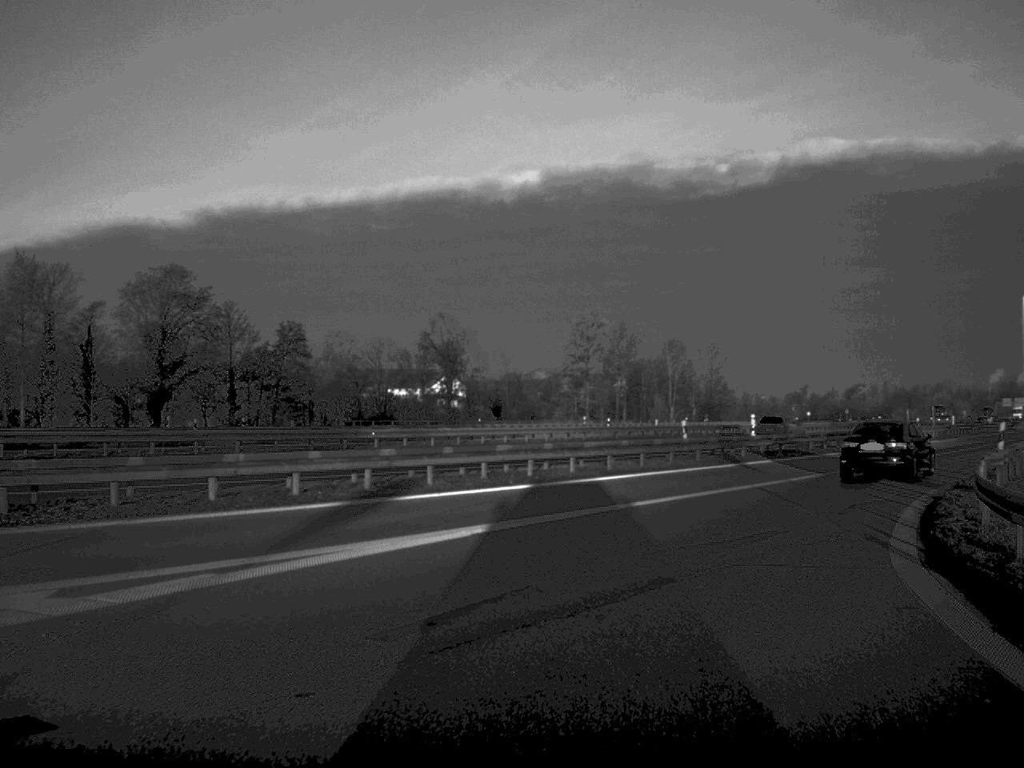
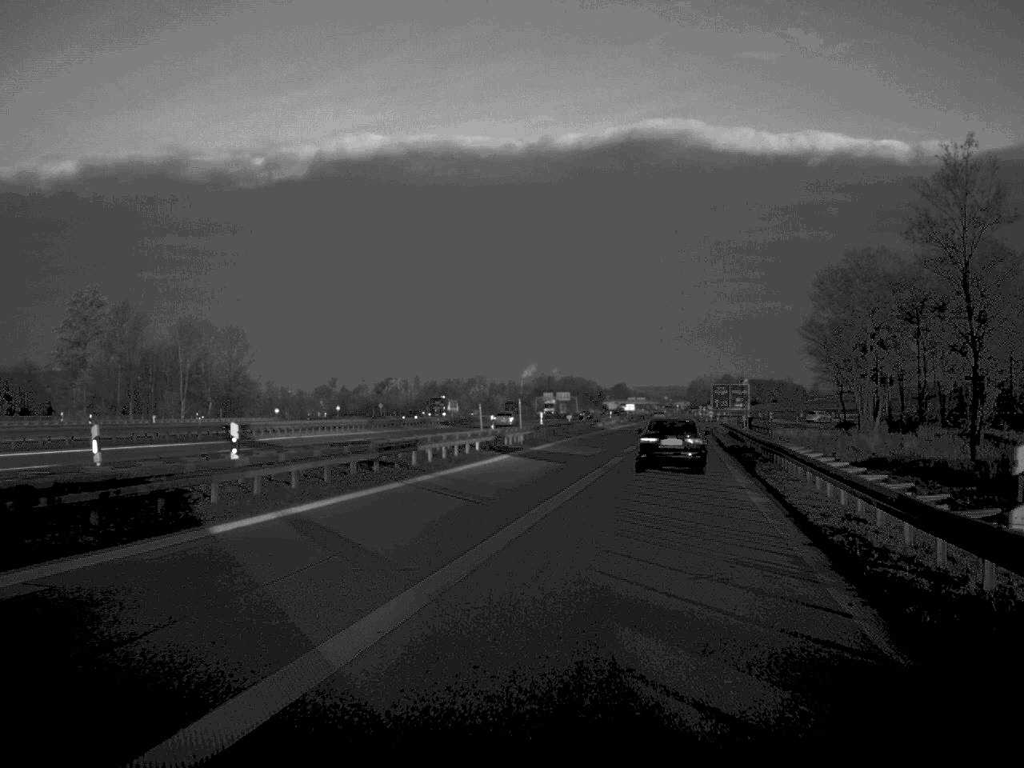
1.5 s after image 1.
(+4.0, +20.8) m; +21°
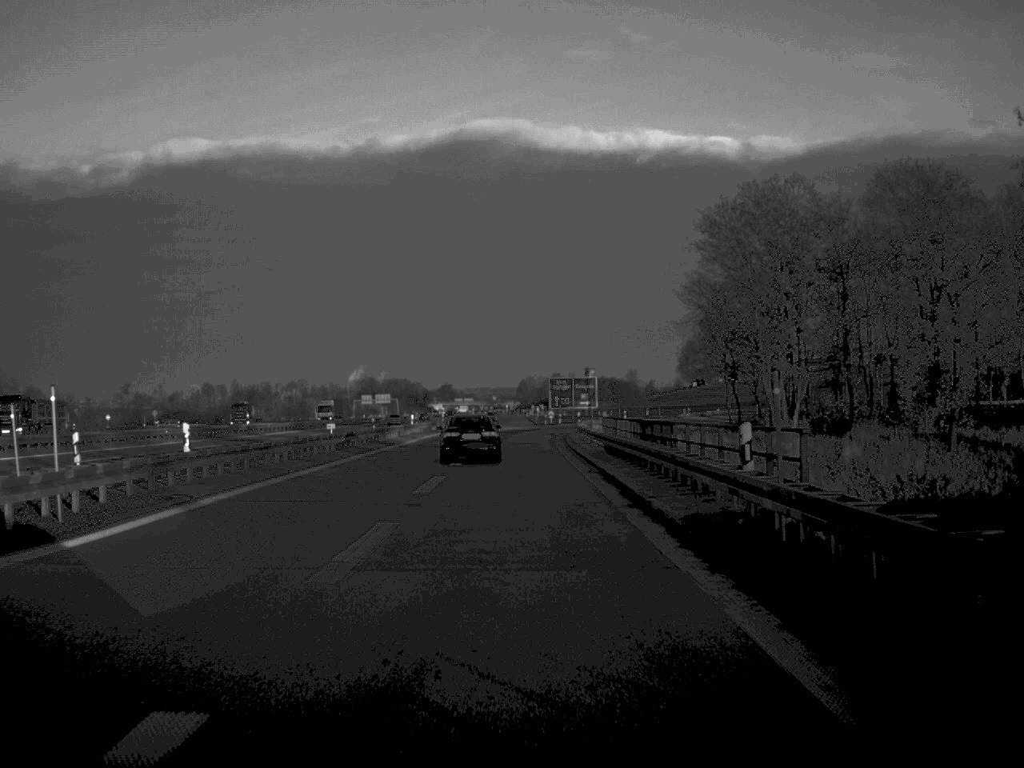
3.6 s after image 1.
(+3.4, +34.4) m; +7°
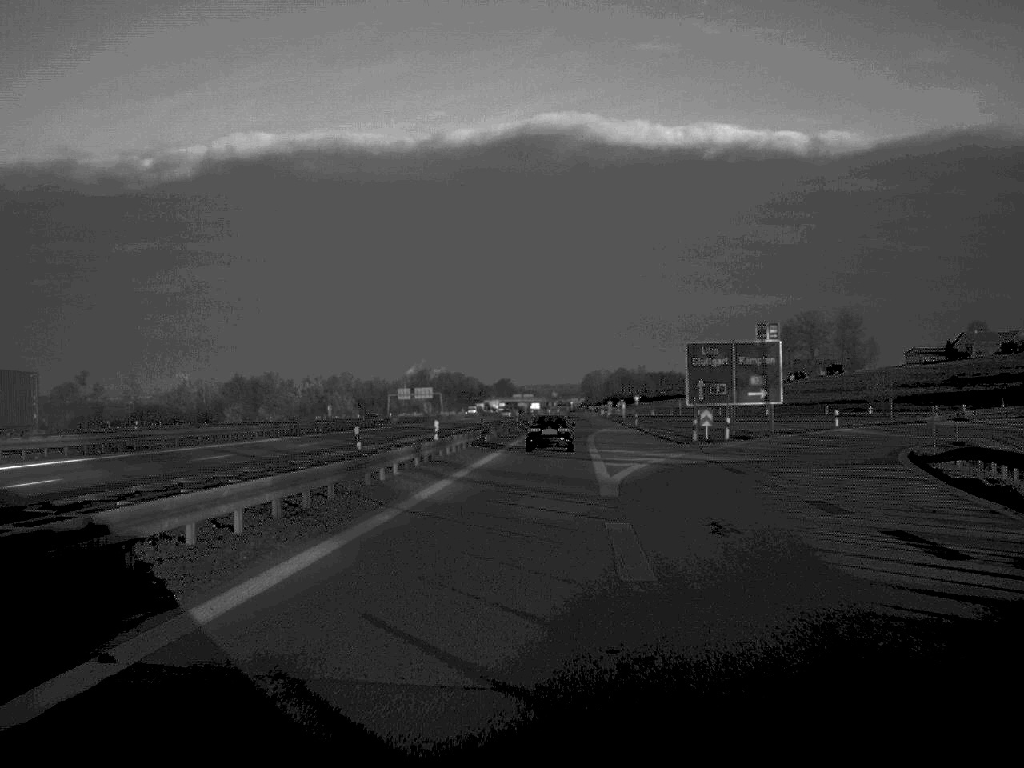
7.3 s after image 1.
(-2.8, +71.9) m; -3°
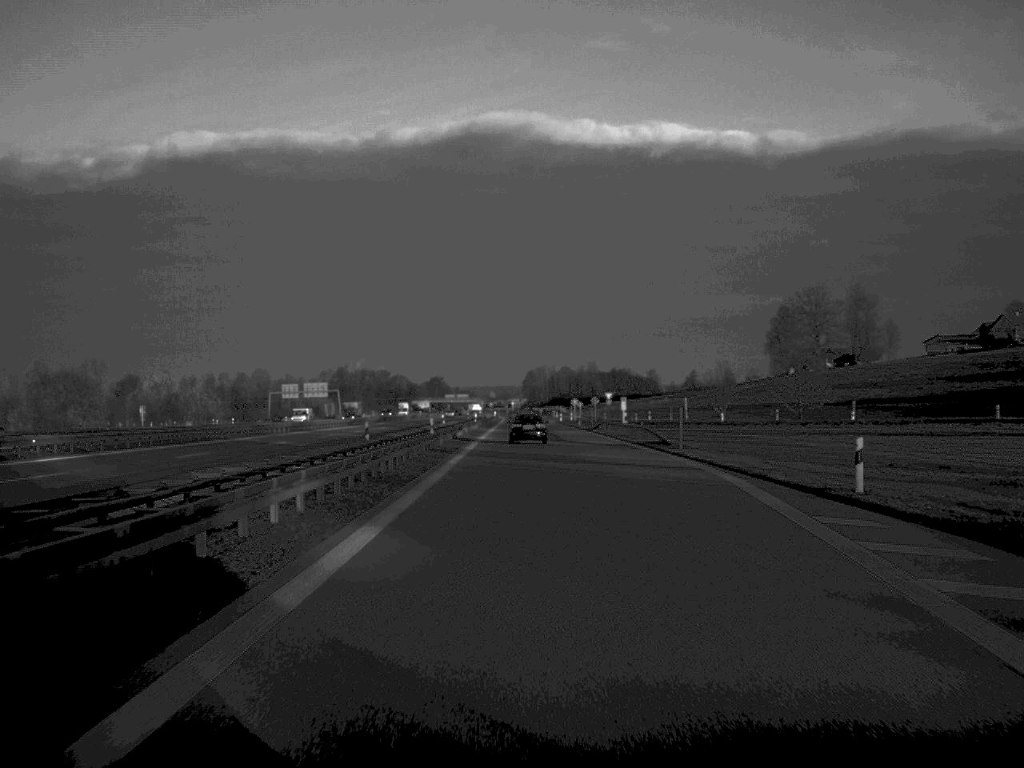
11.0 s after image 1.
(+2.4, +86.7) m; +3°
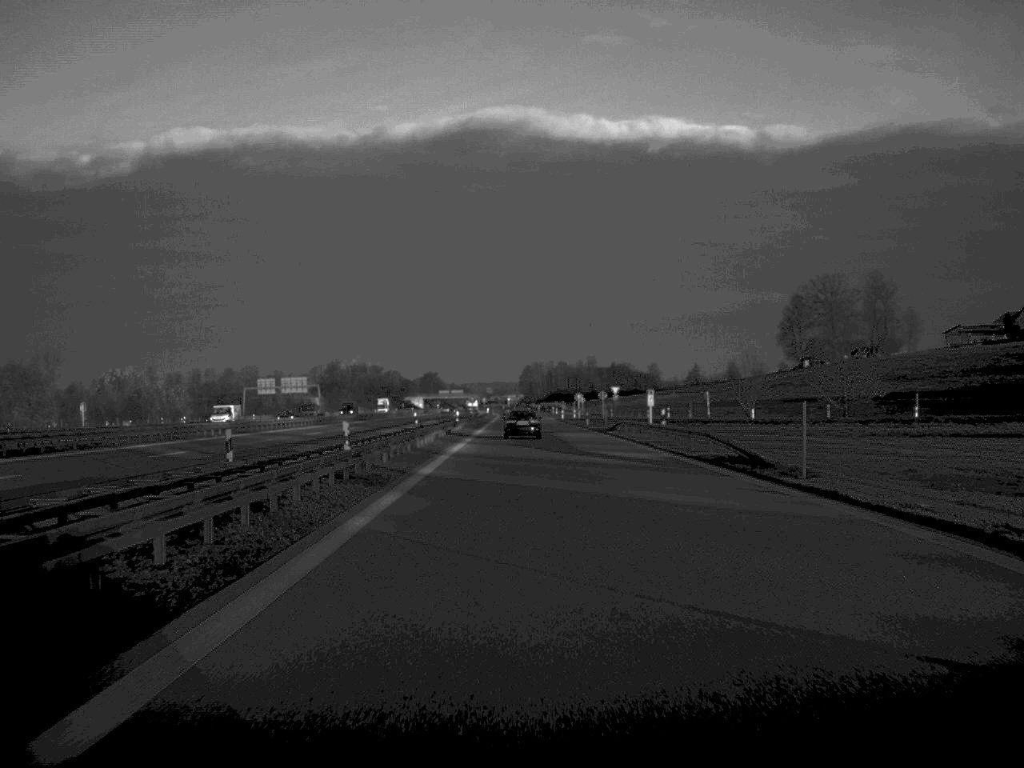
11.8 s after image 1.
(0.0, +20.6) m; 0°
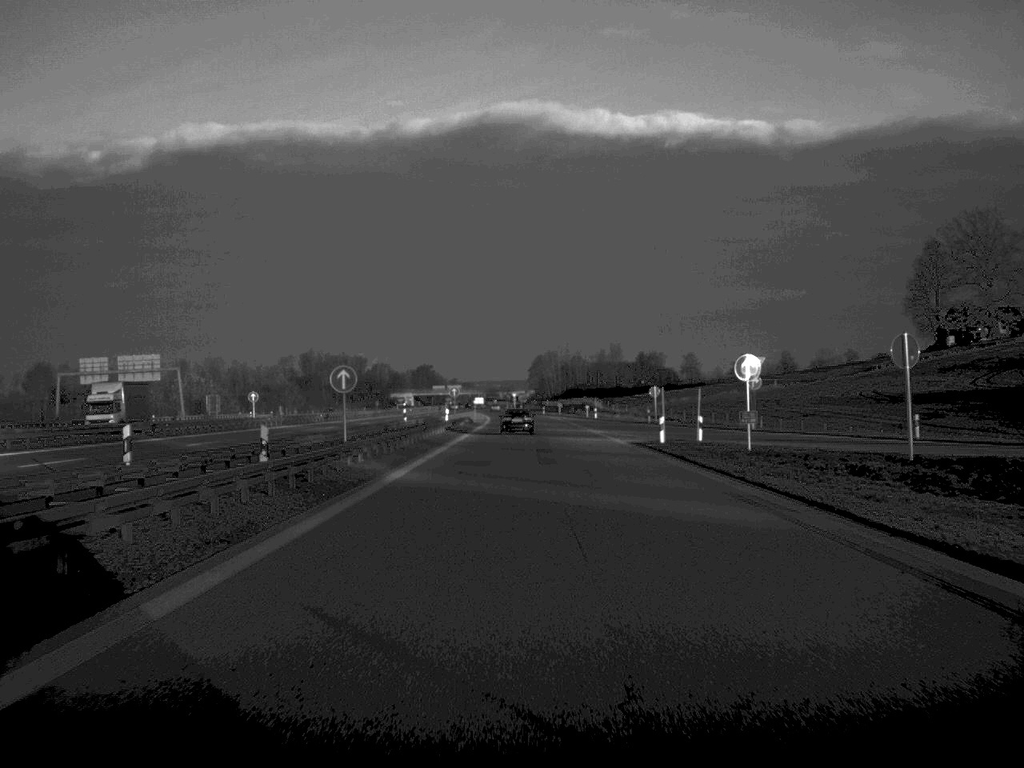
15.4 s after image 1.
(-0.5, +100.8) m; -1°
